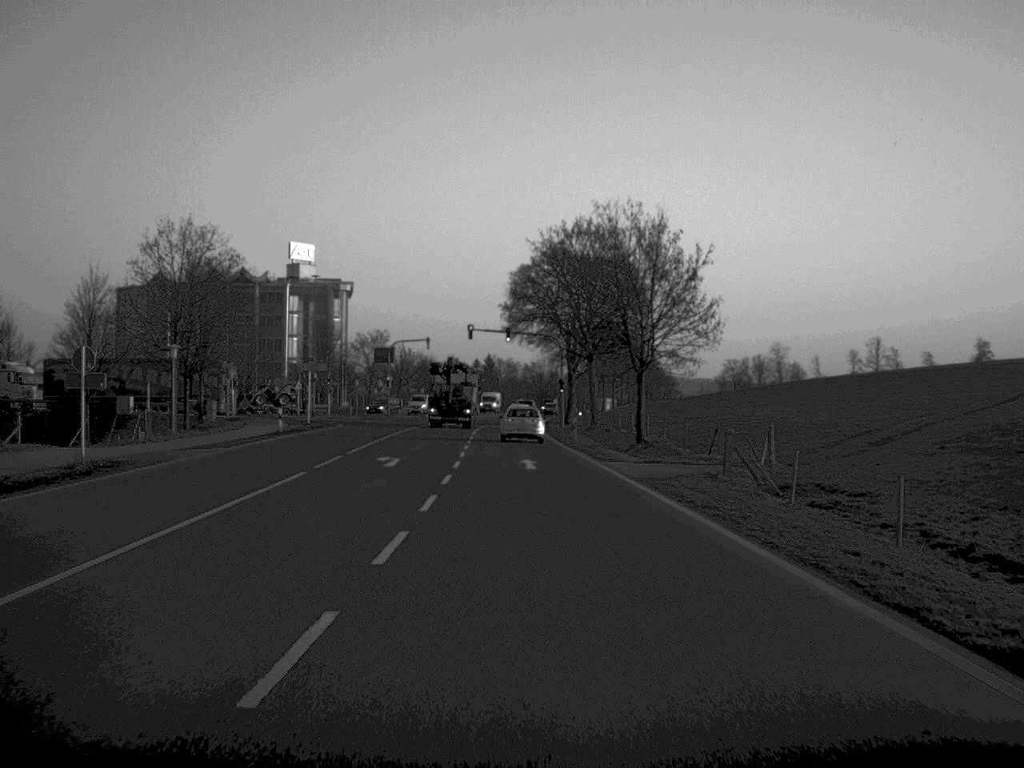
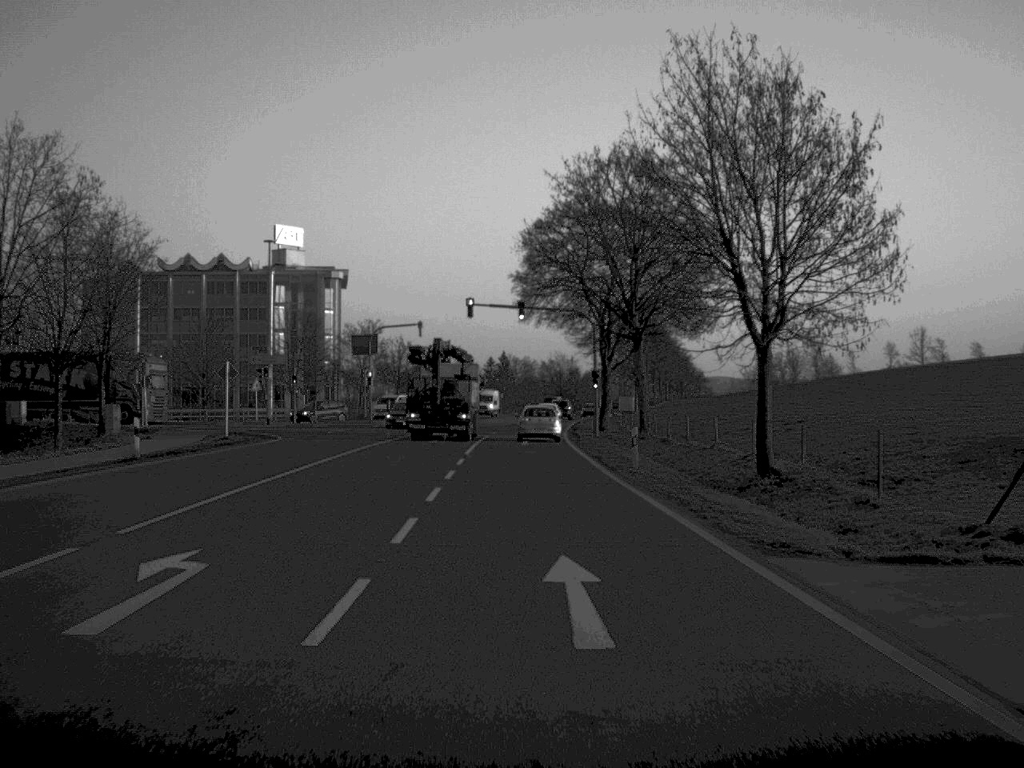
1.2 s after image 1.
(-0.2, +22.2) m; -1°
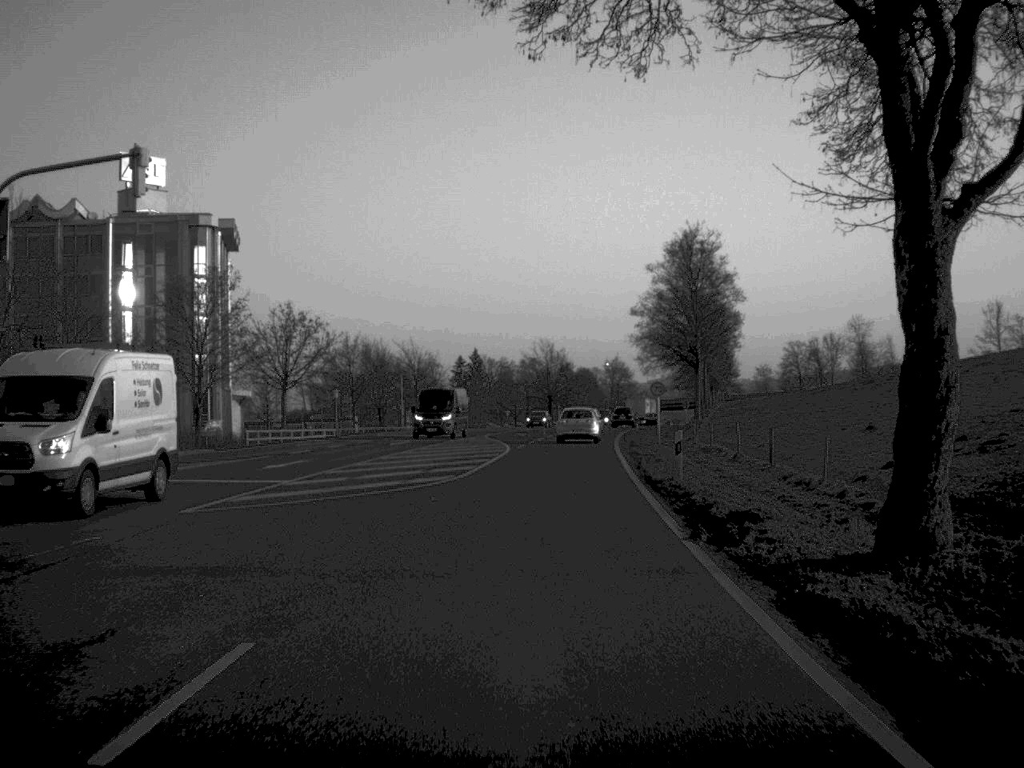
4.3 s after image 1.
(+0.2, +57.1) m; +1°
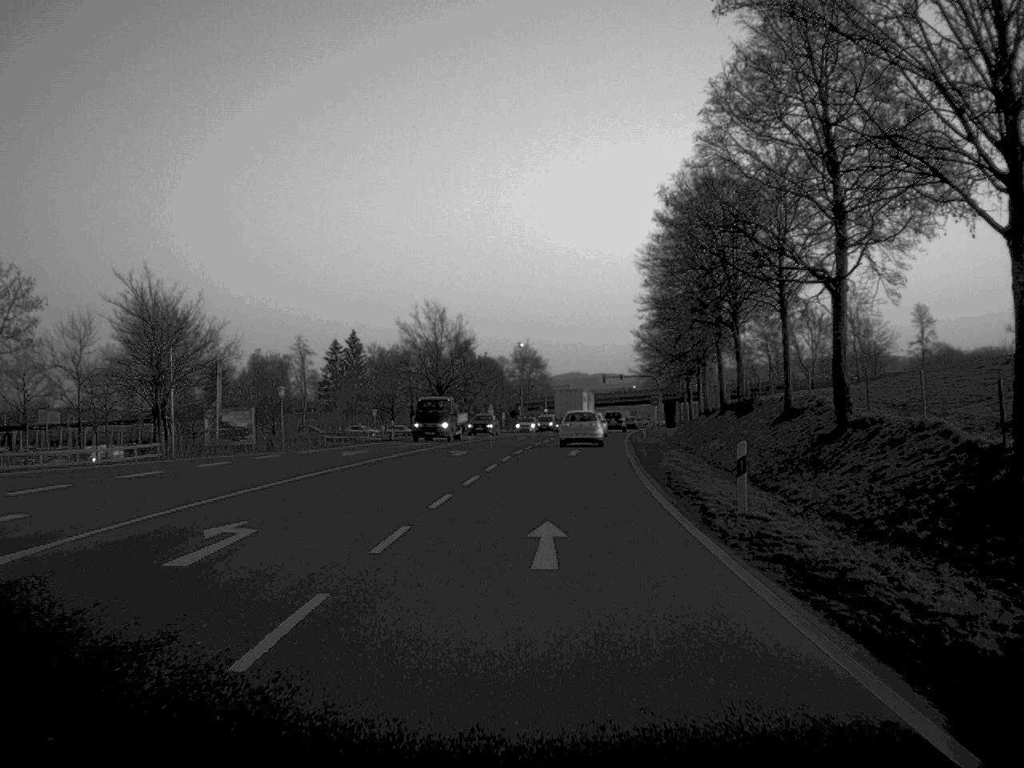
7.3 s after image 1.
(+2.1, +56.9) m; +4°
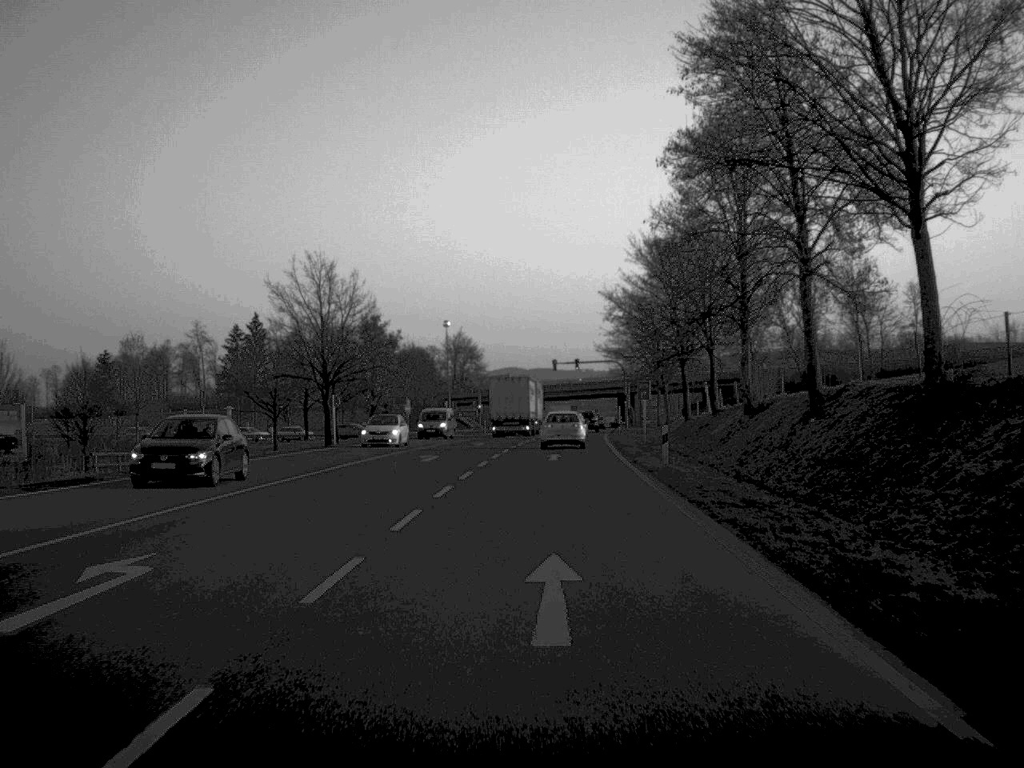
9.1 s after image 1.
(+0.8, +33.3) m; +3°
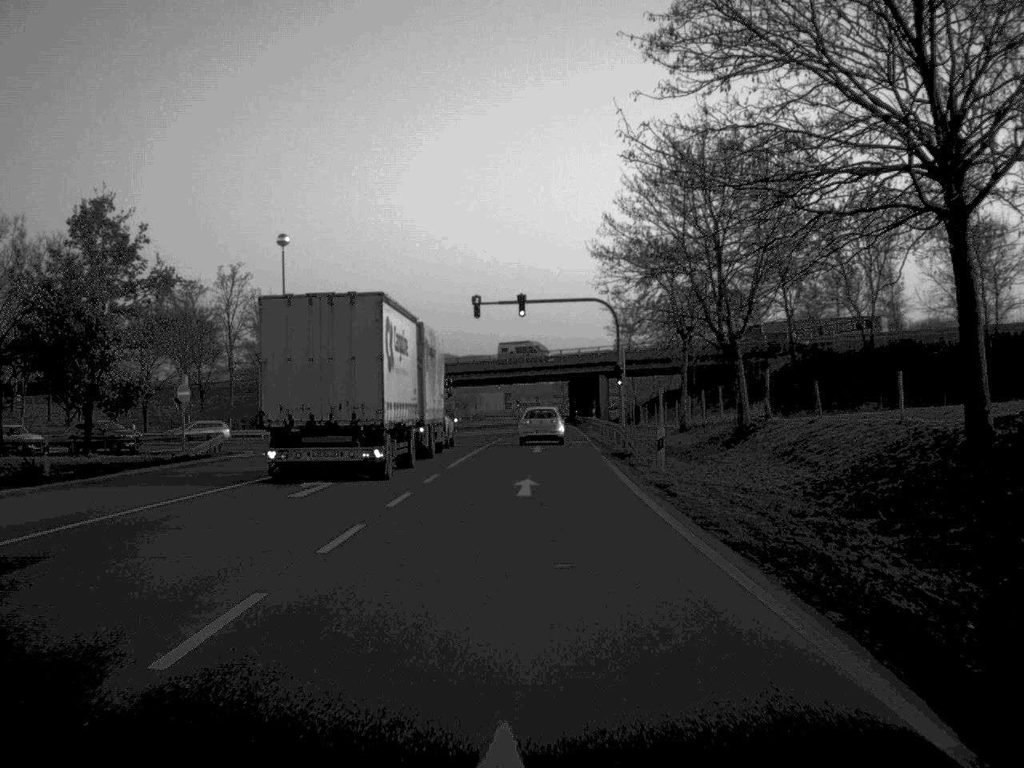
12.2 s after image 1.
(+1.7, +56.0) m; +3°
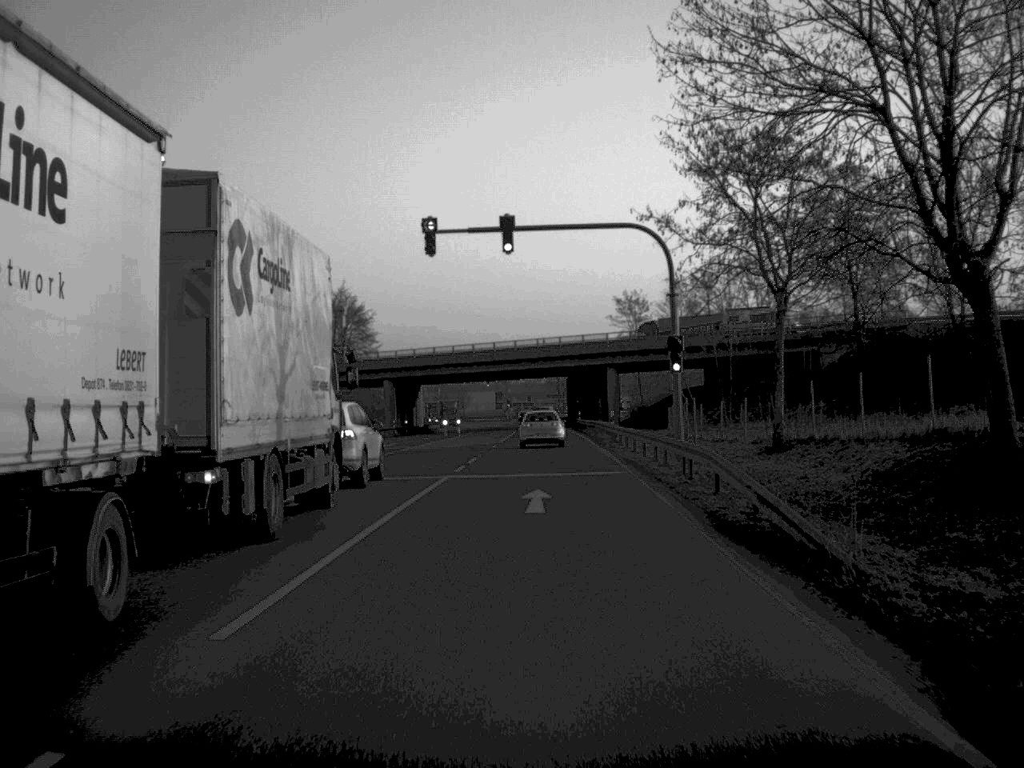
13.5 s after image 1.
(+0.1, +22.9) m; 0°
